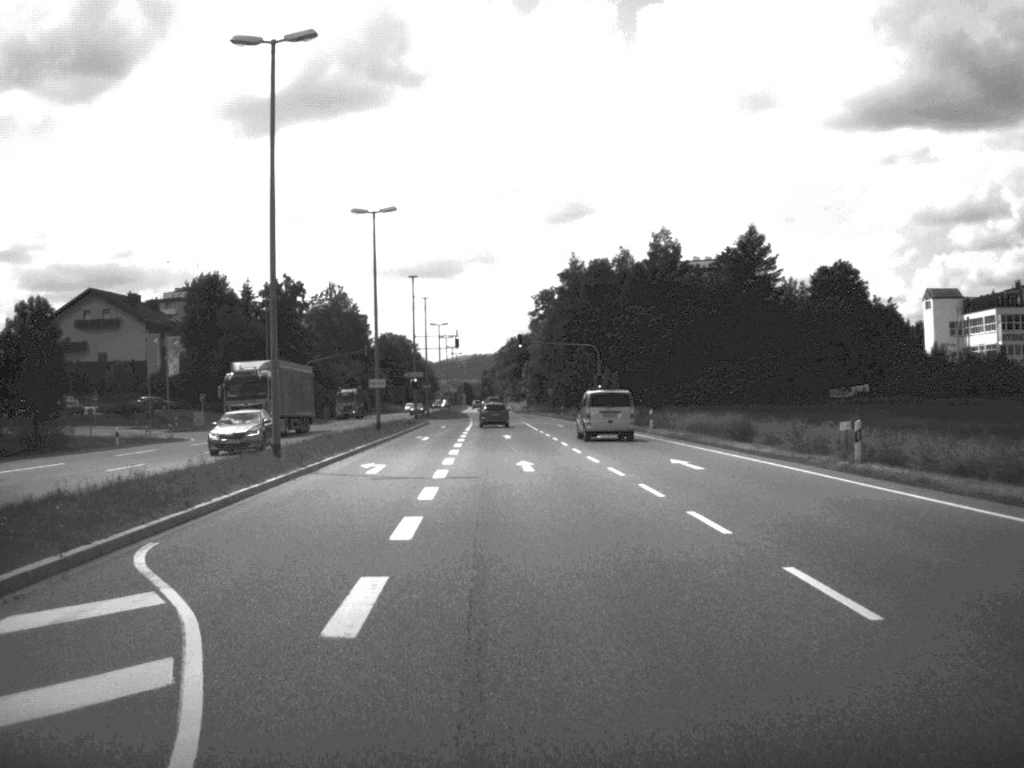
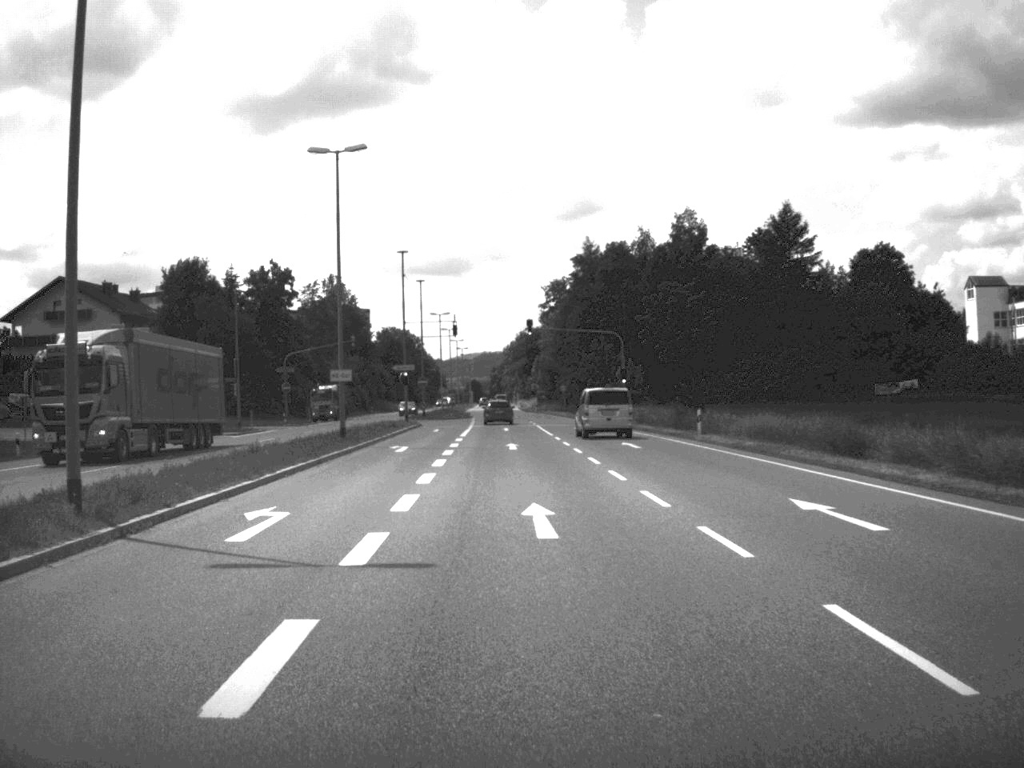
(-0.1, +14.0) m; -1°
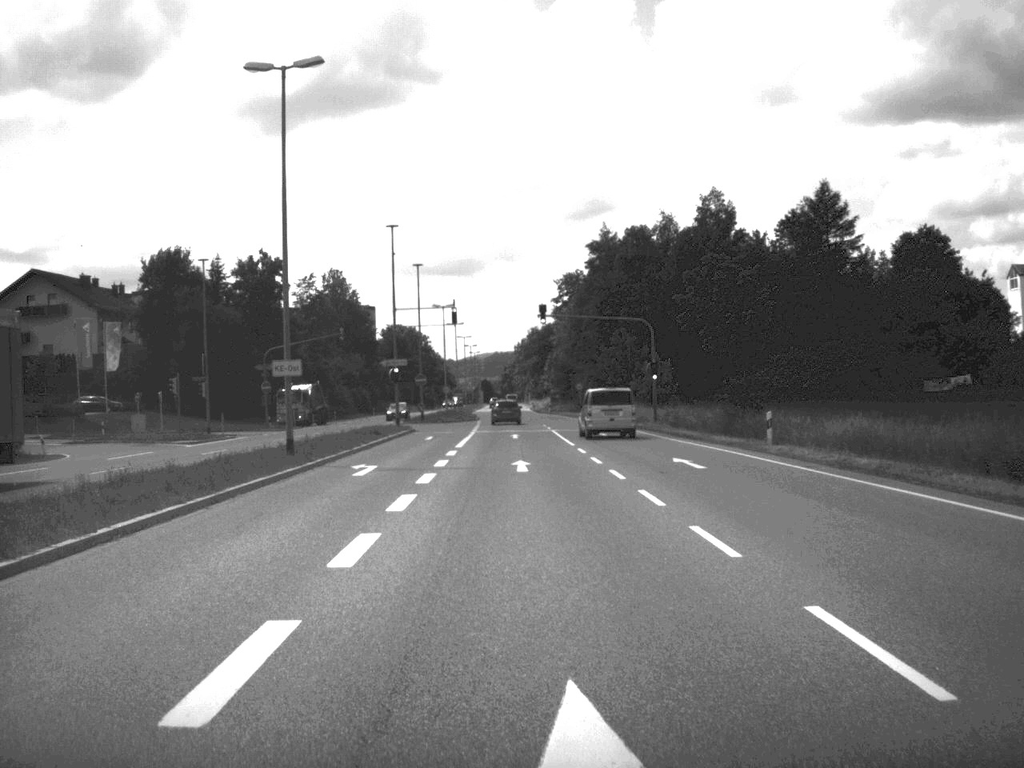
(-0.1, +11.8) m; -1°
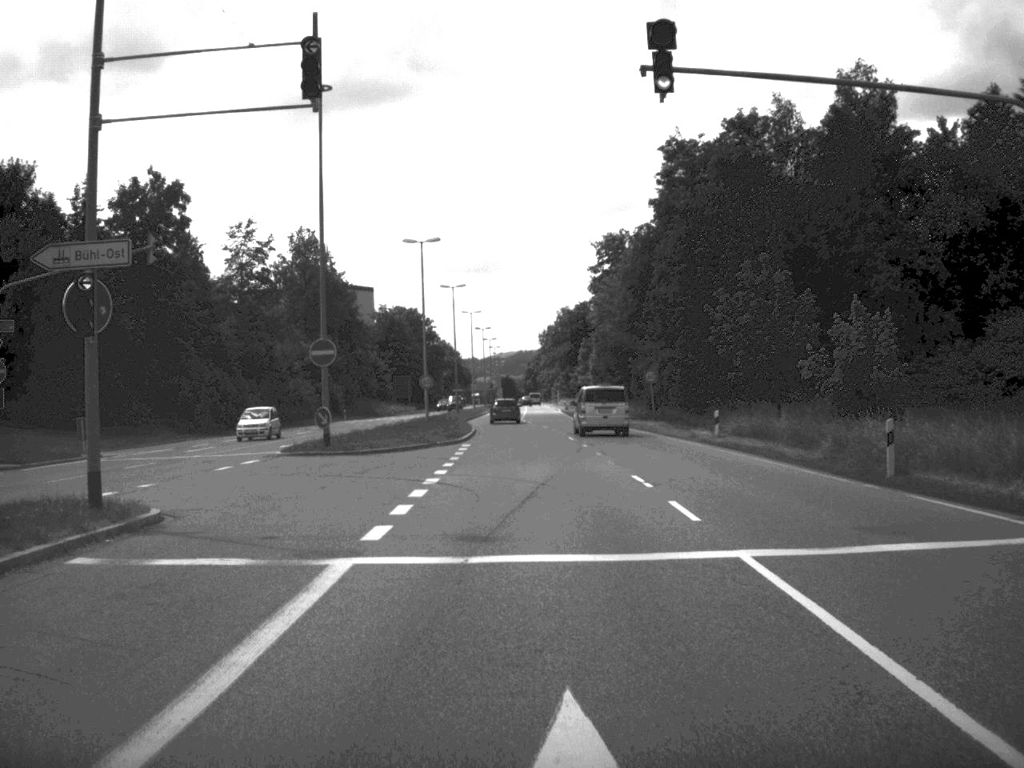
(-0.6, +48.2) m; -1°
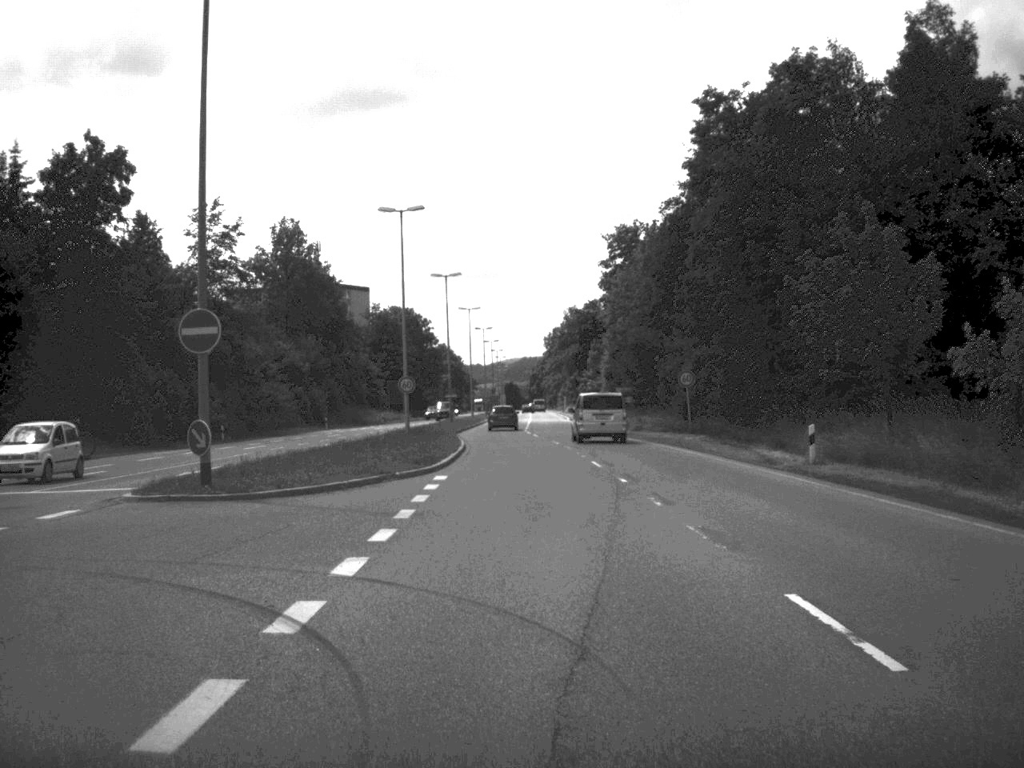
(0.0, +14.0) m; 0°
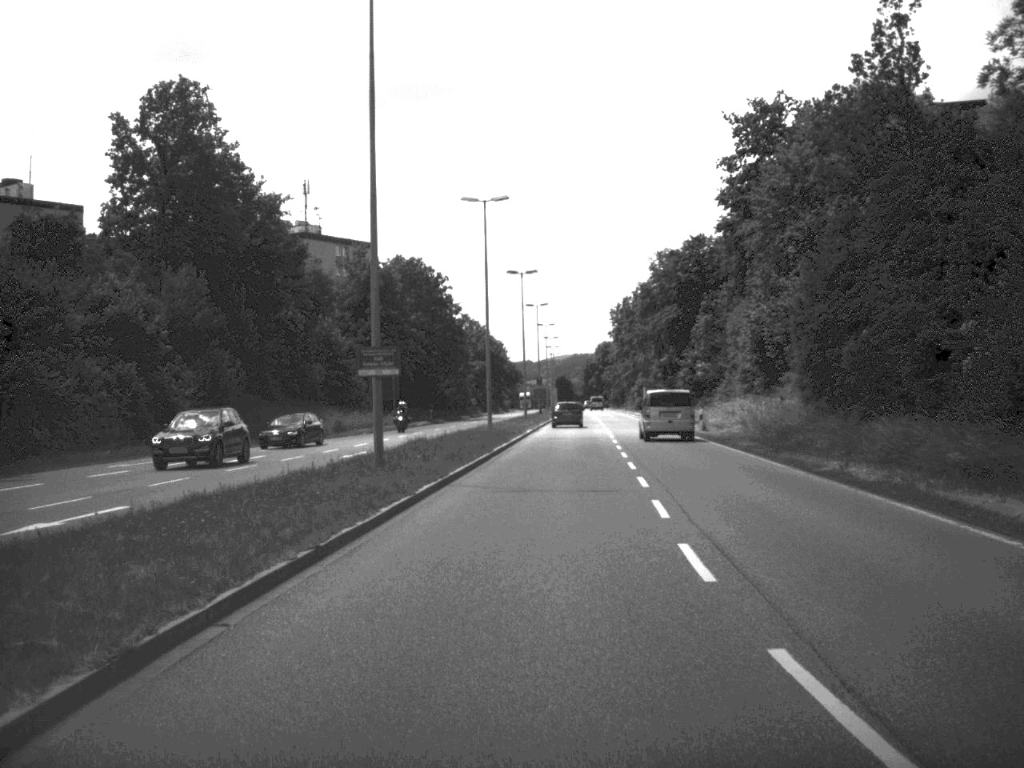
(-1.3, +60.5) m; -2°
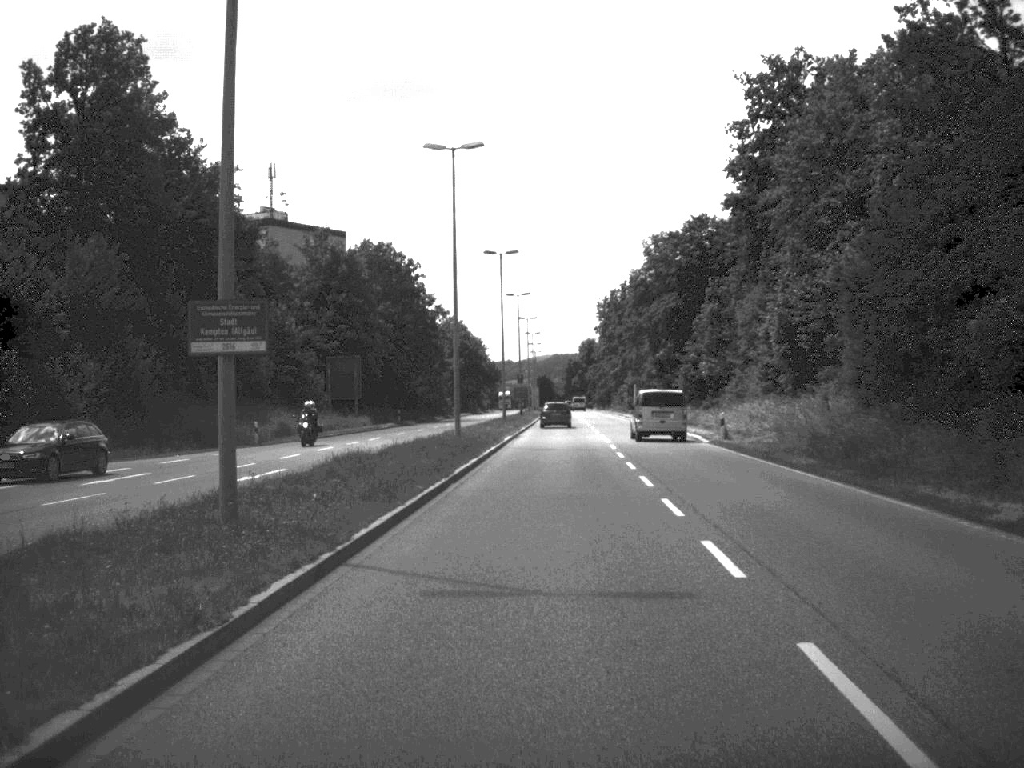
(+0.1, +11.5) m; +1°
